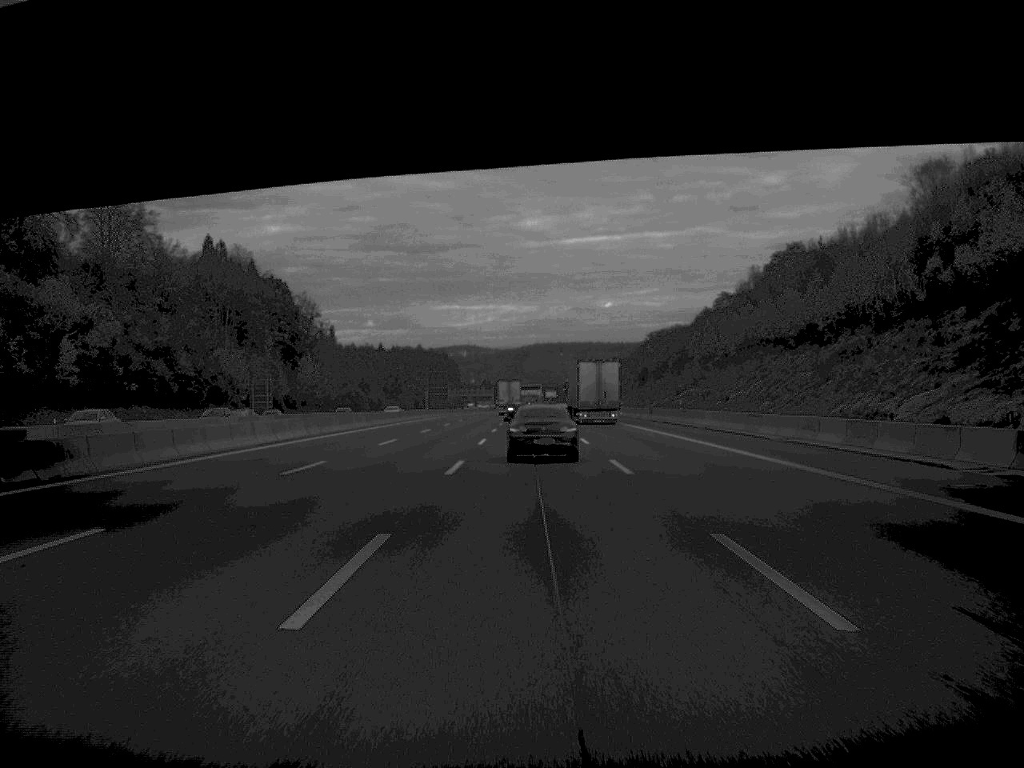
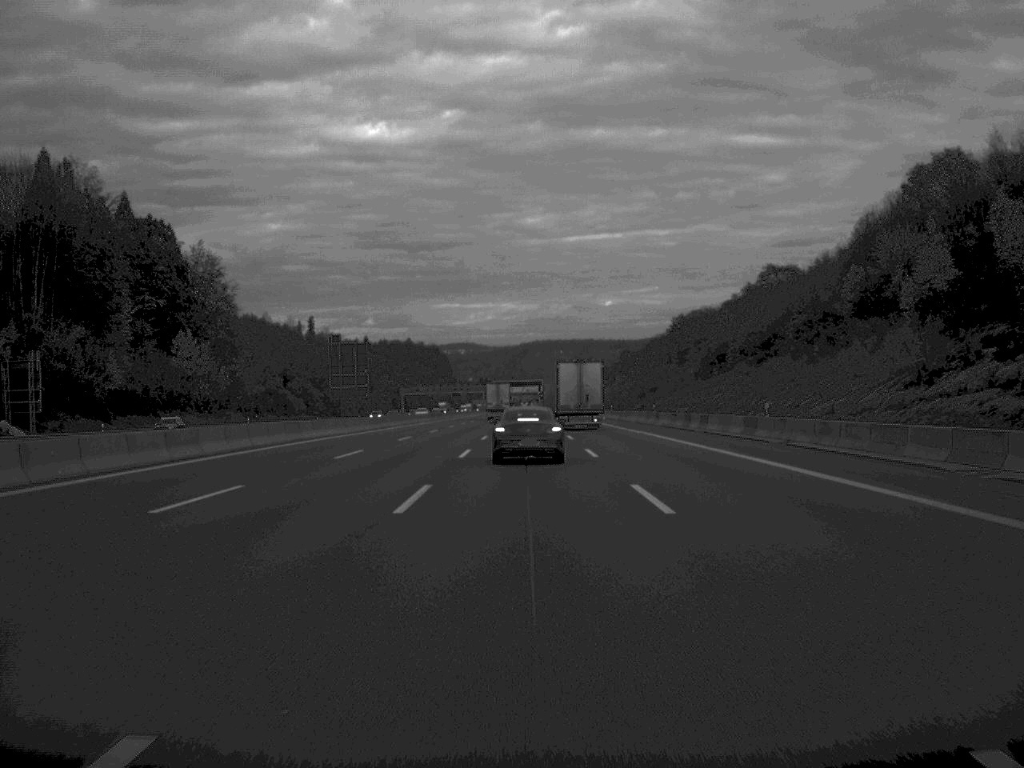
(+0.1, +80.5) m; 0°
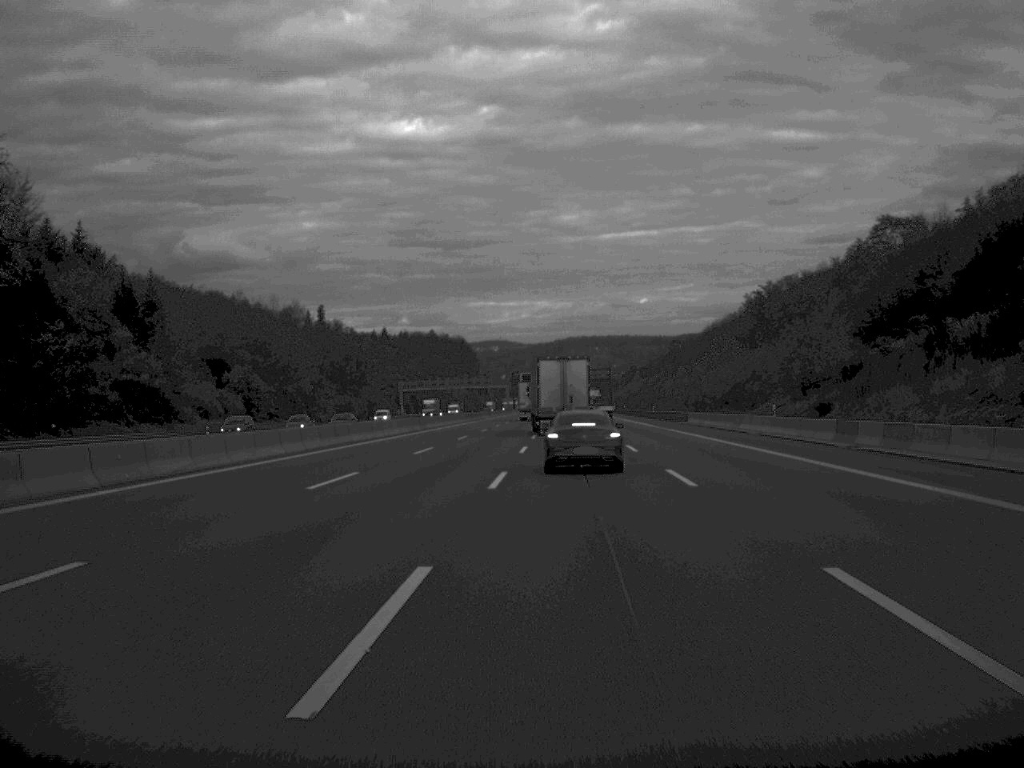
(-0.6, +82.8) m; -2°
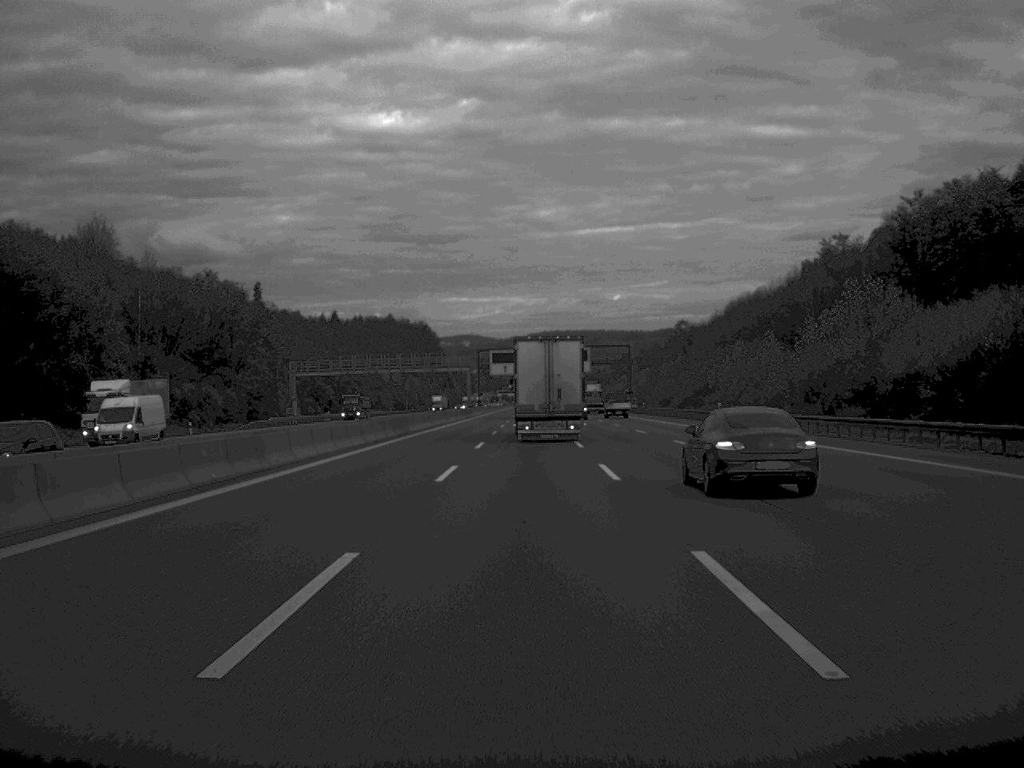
(-0.1, +106.5) m; +1°
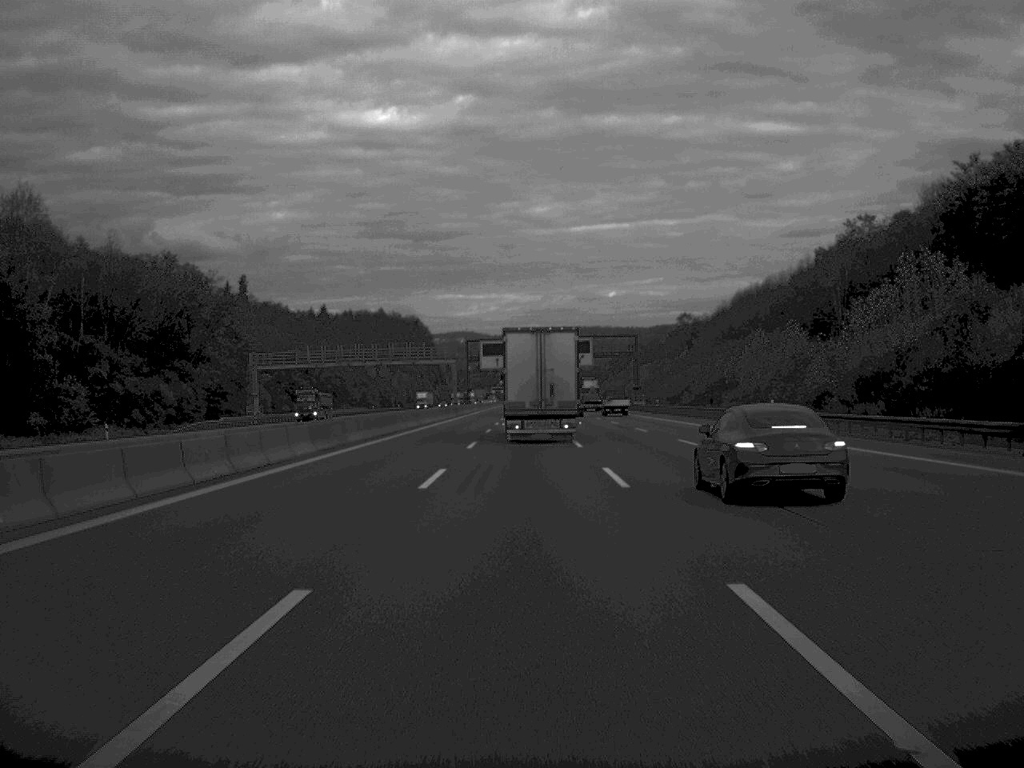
(0.0, +20.8) m; 0°
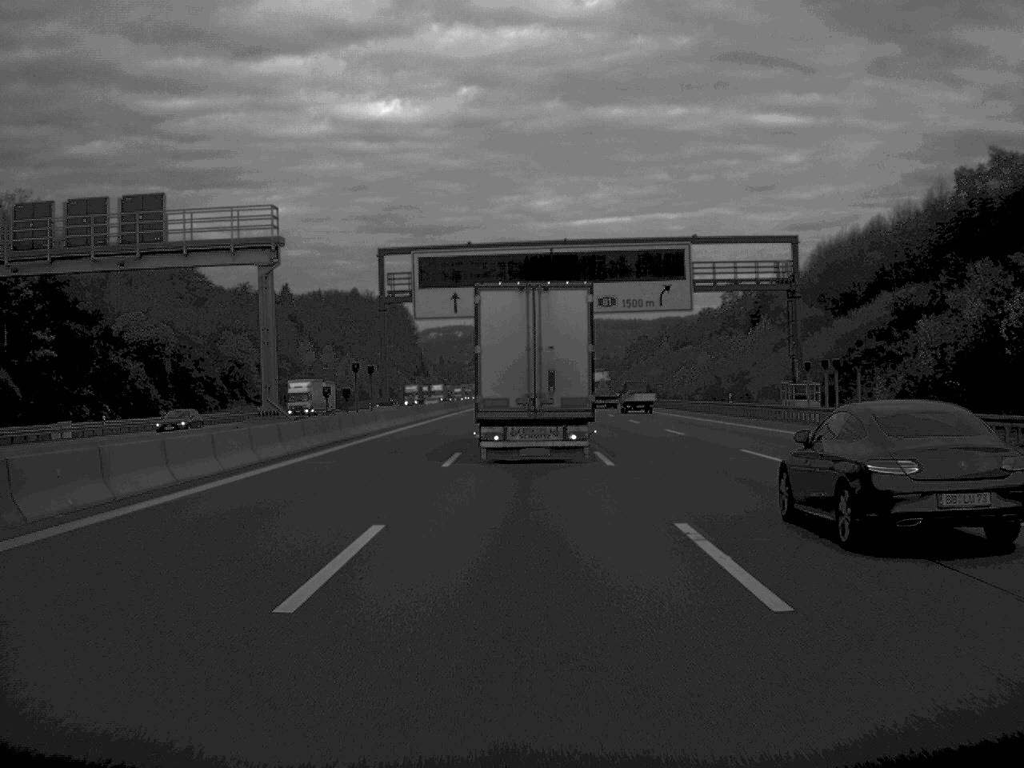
(-0.2, +102.0) m; 0°
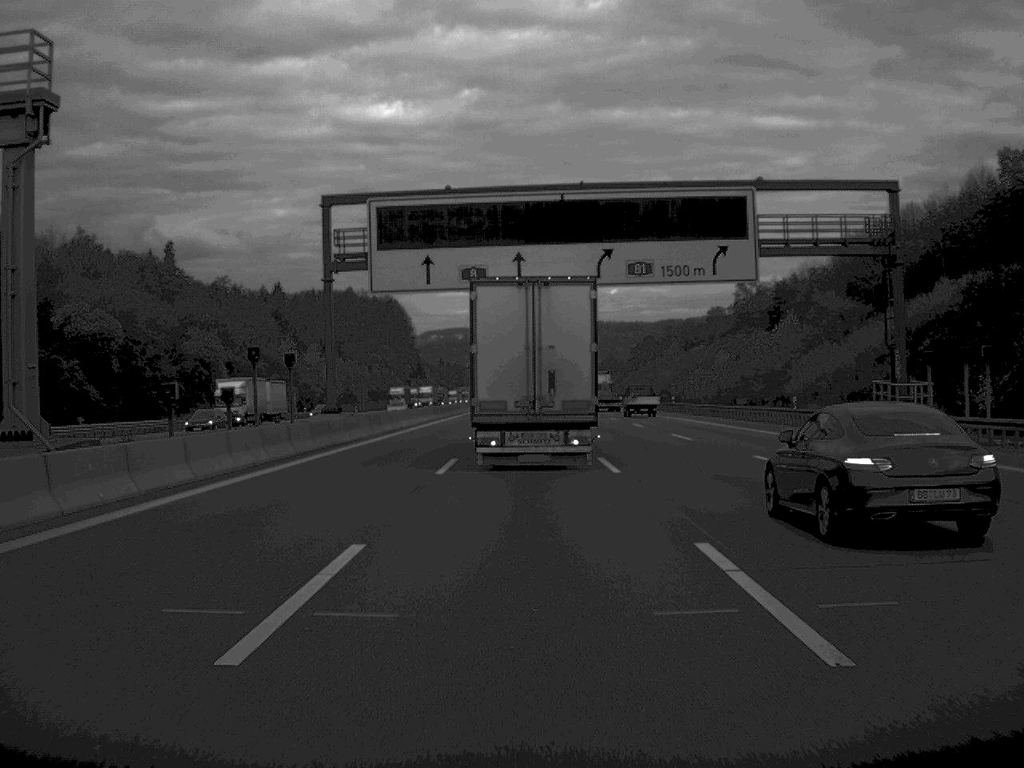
(0.0, +19.2) m; 0°
